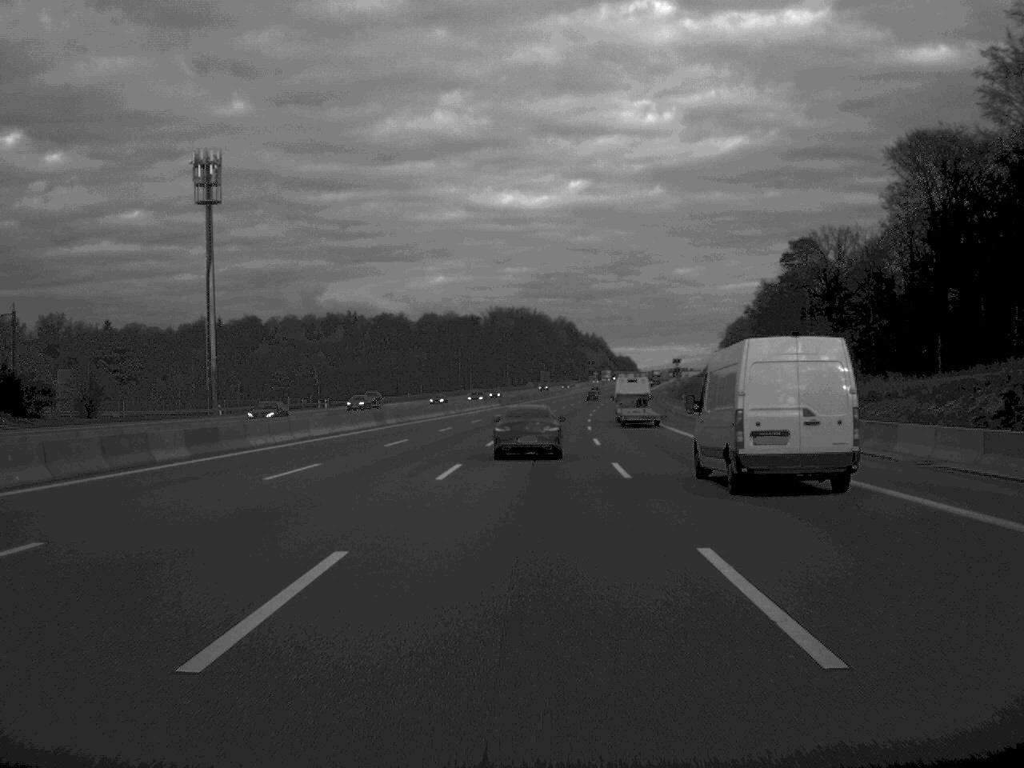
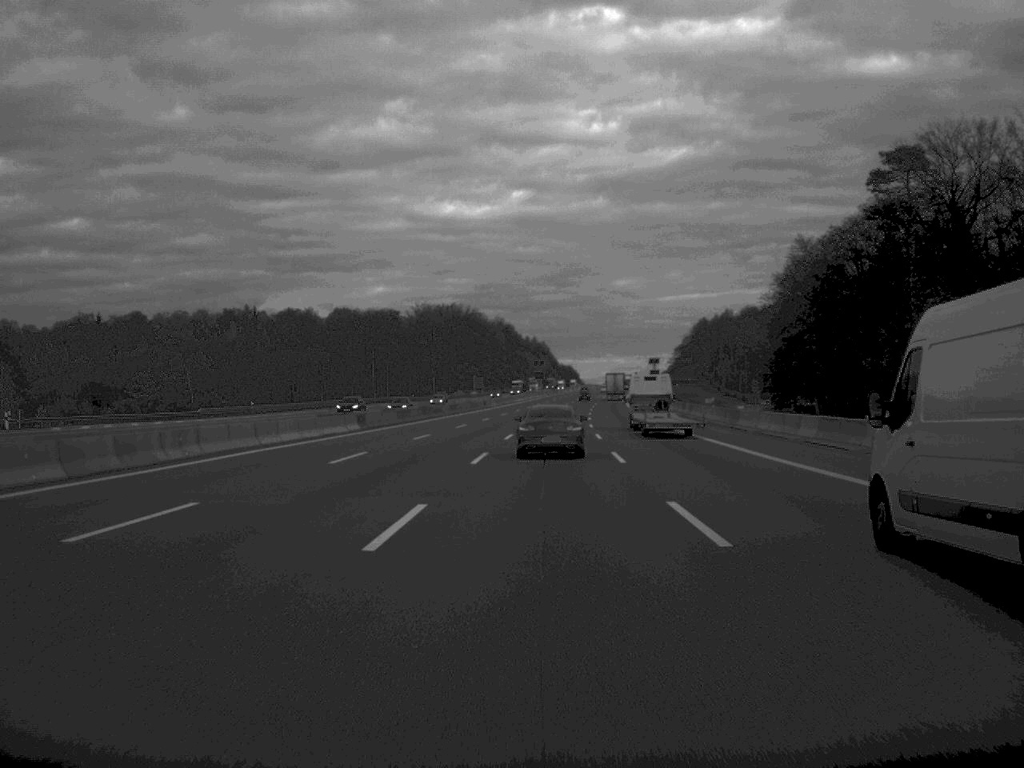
(+2.1, +83.1) m; +3°
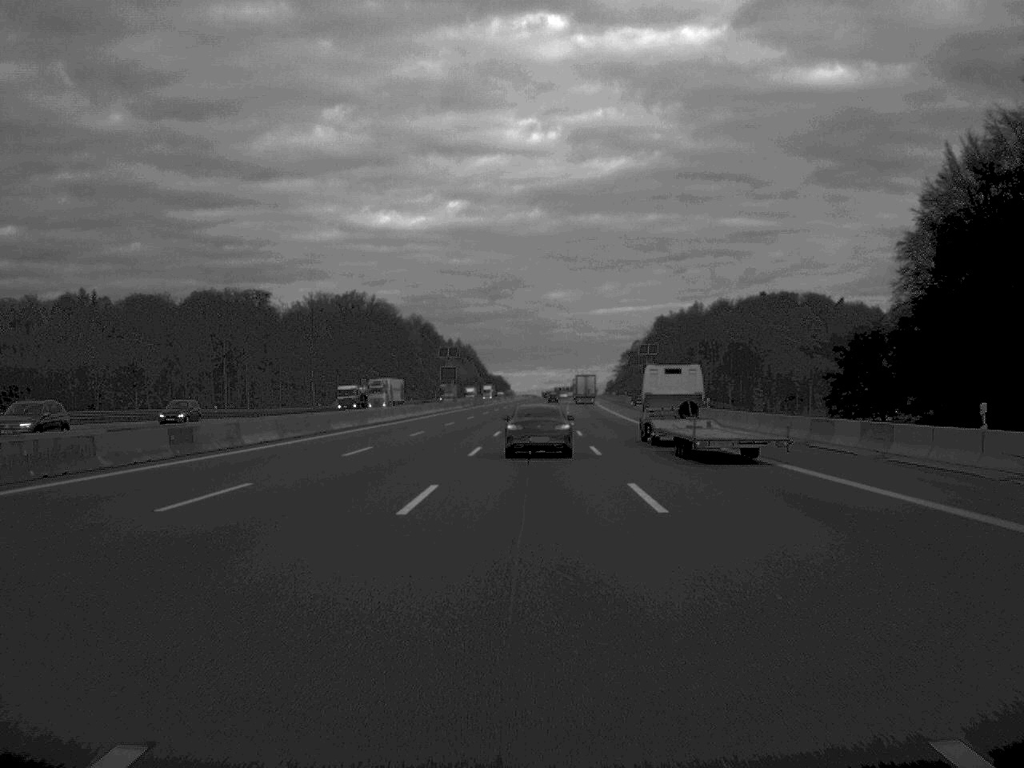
(+3.2, +103.1) m; +3°
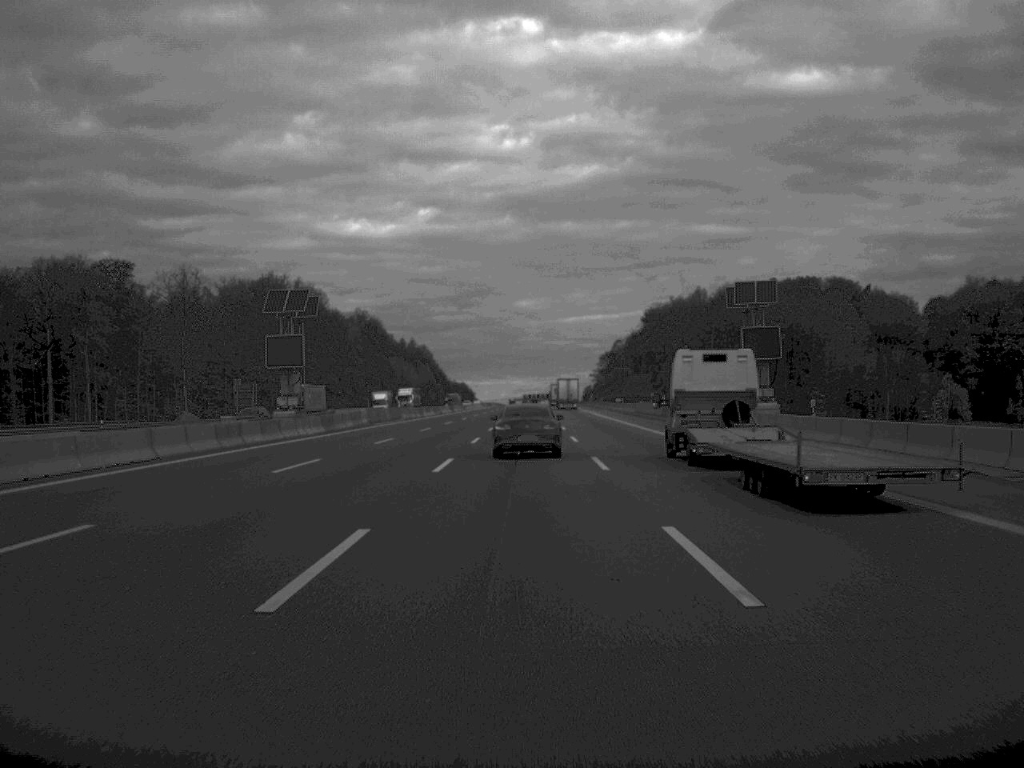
(+1.1, +80.7) m; +1°
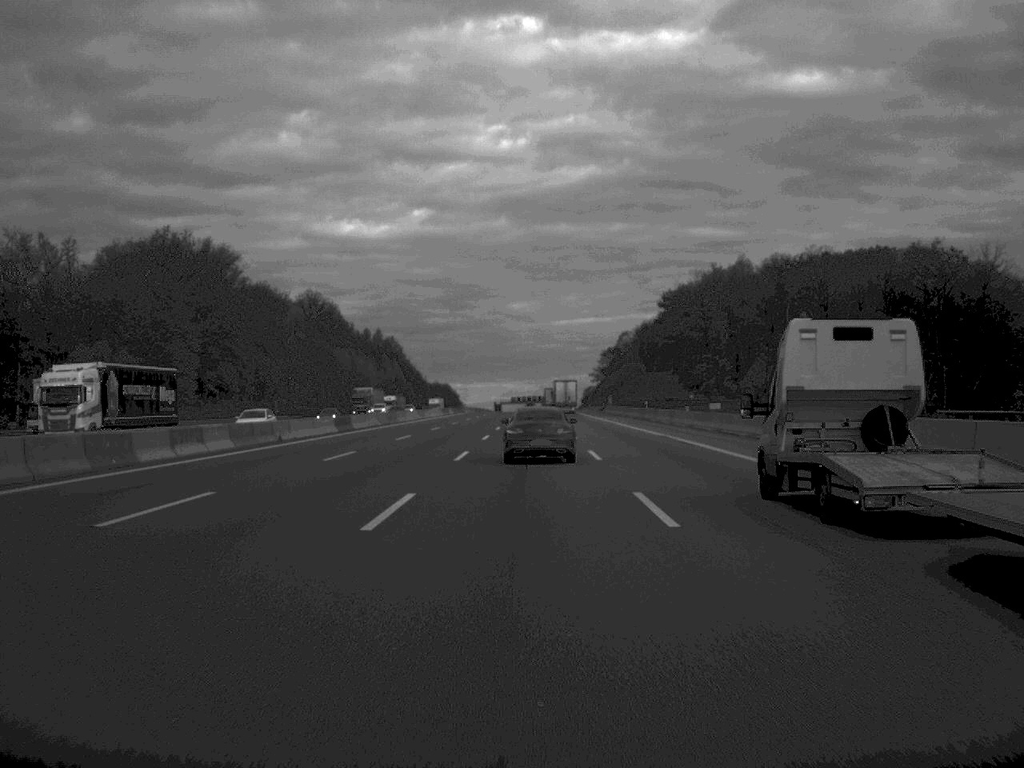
(+0.3, +83.2) m; 0°
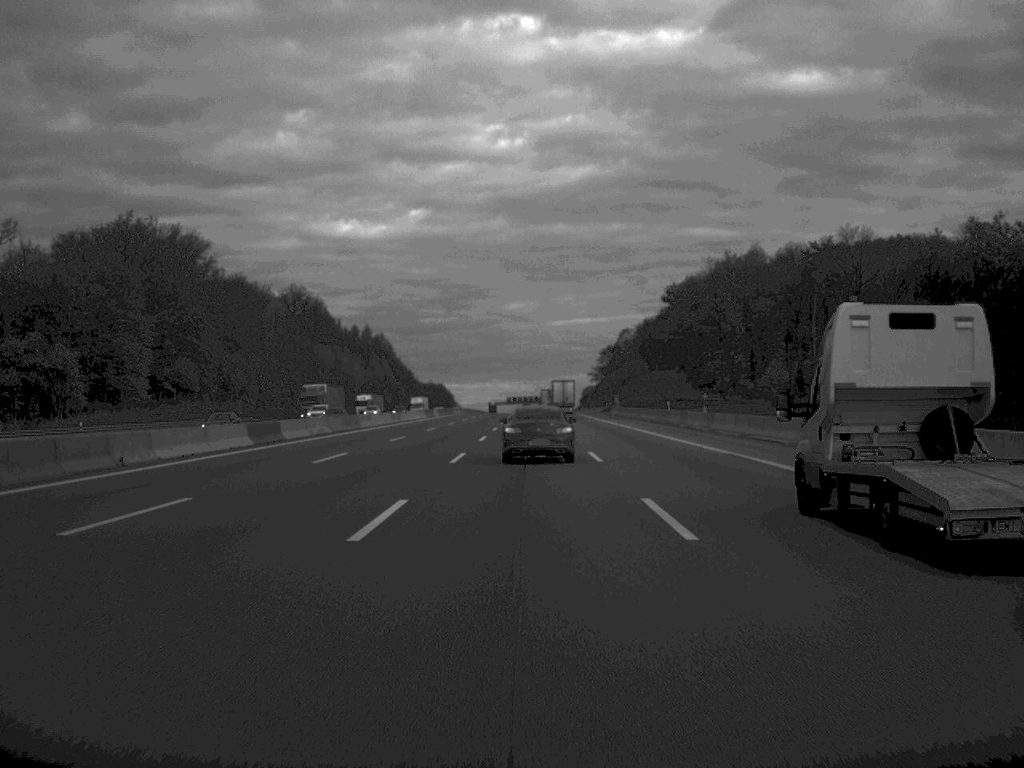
(0.0, +19.5) m; 0°
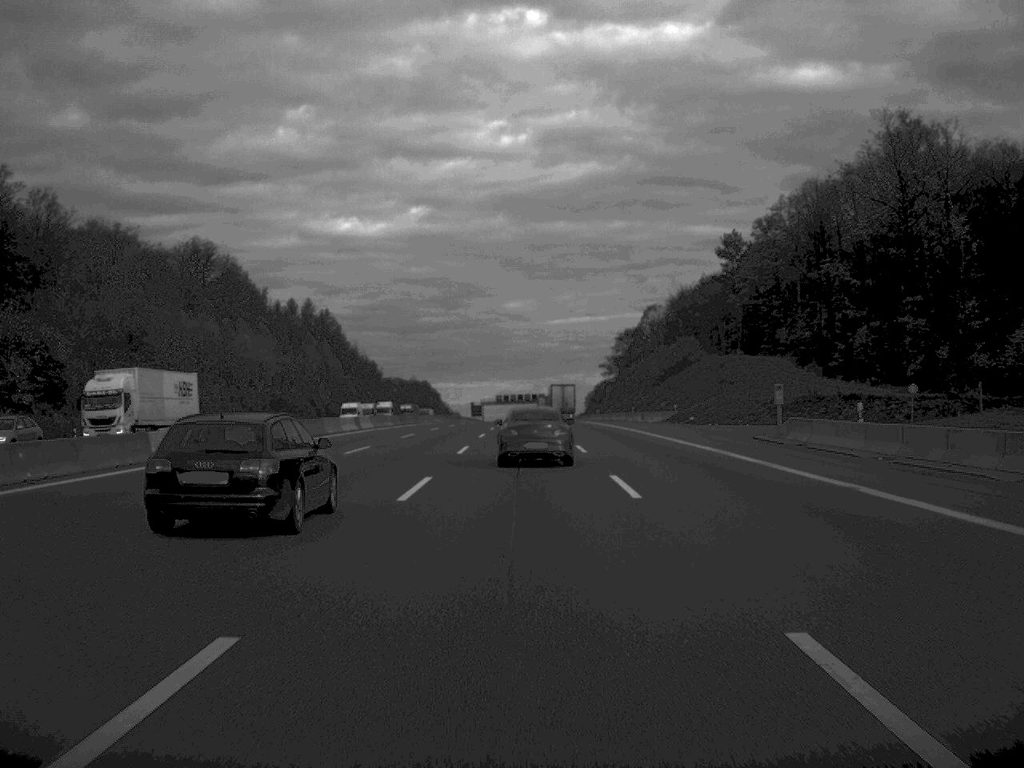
(+0.2, +101.0) m; 0°
